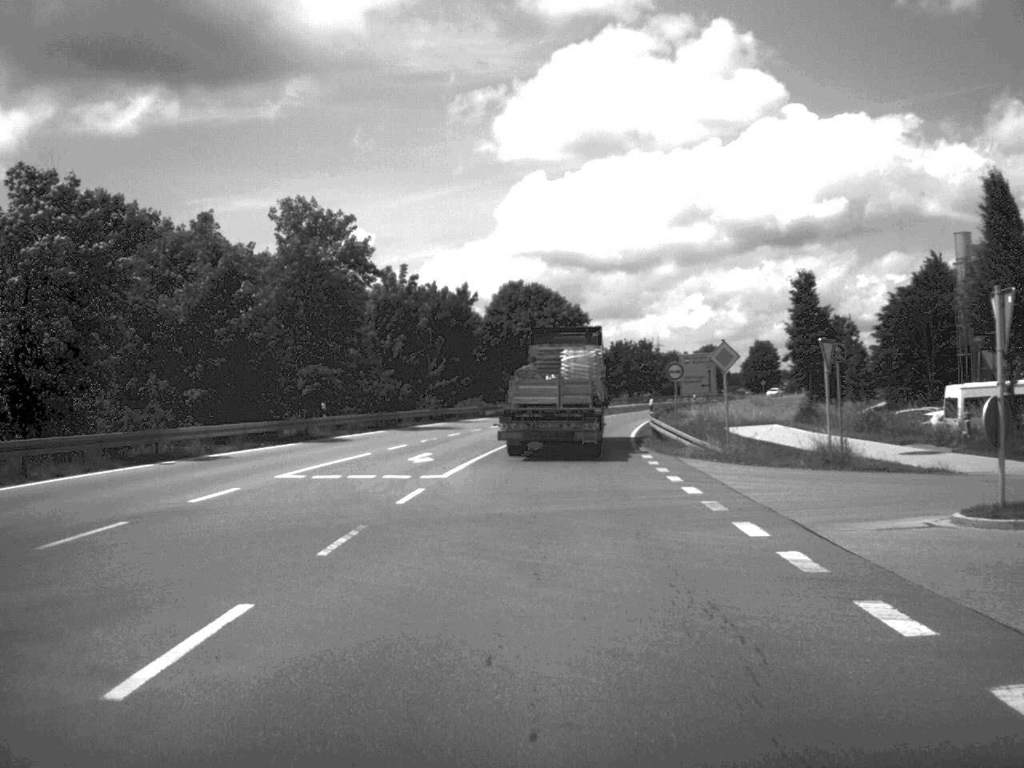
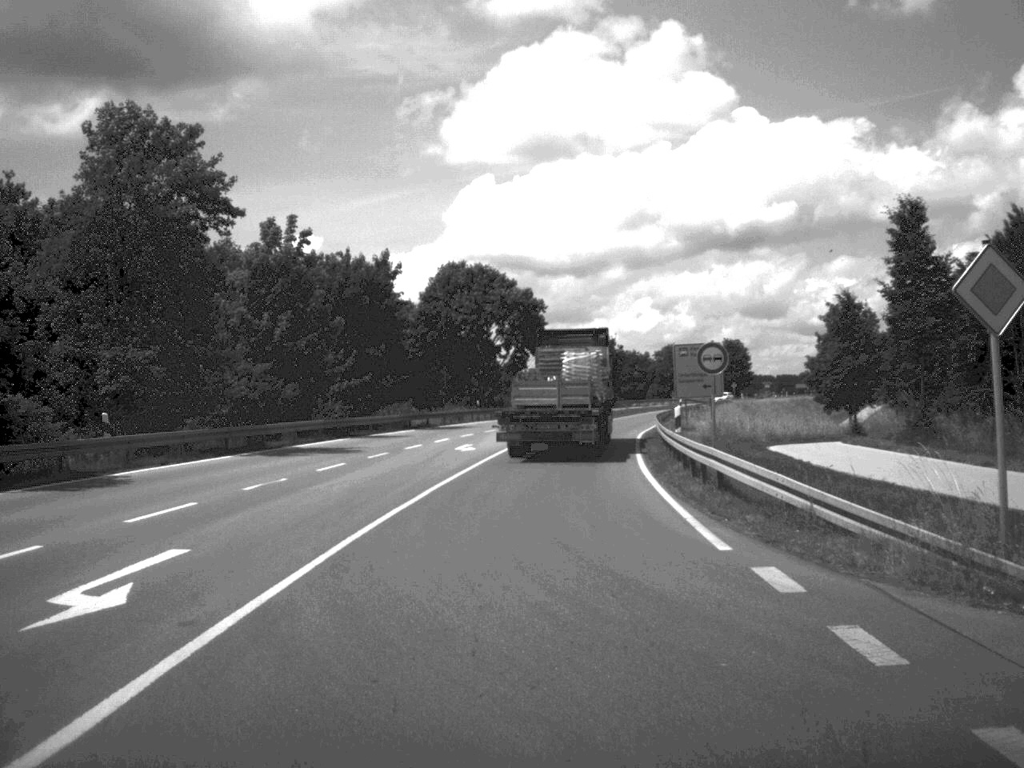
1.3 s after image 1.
(+0.4, +21.4) m; +2°
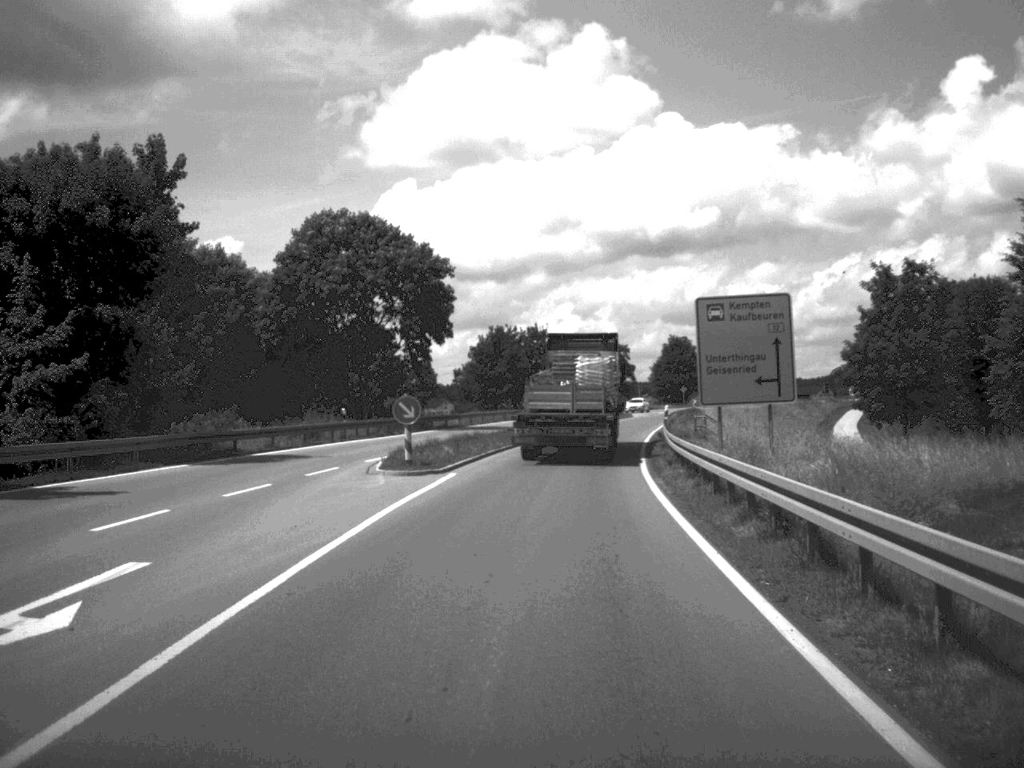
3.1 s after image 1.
(+1.0, +30.2) m; +3°
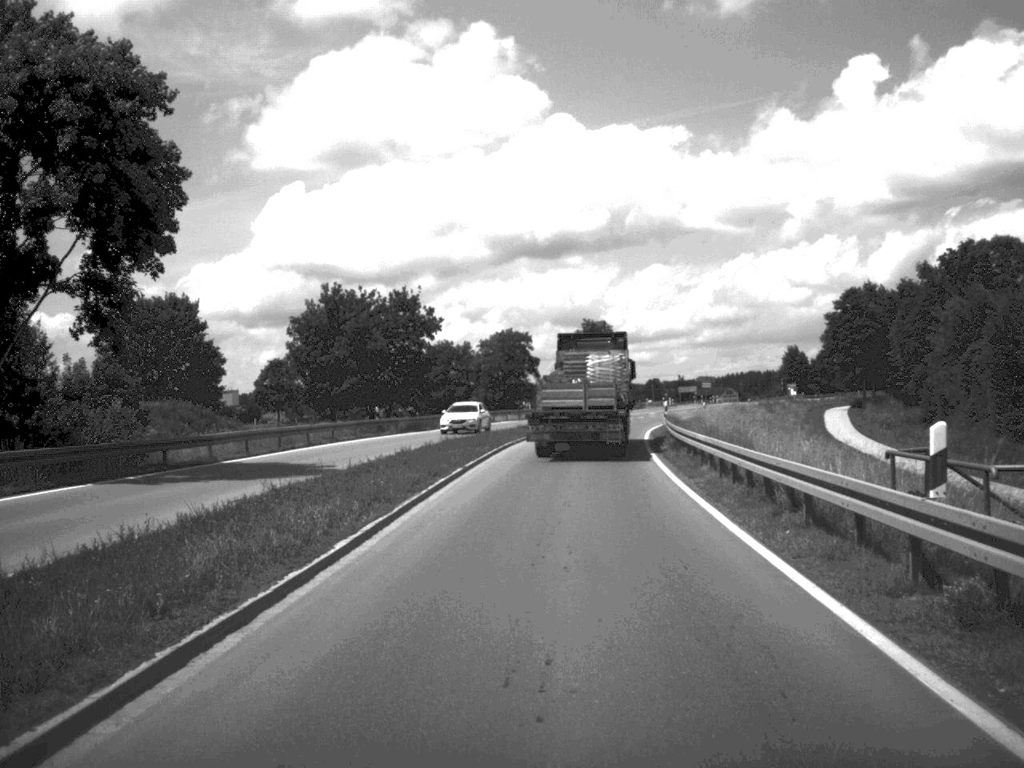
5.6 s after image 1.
(+1.6, +41.3) m; +5°
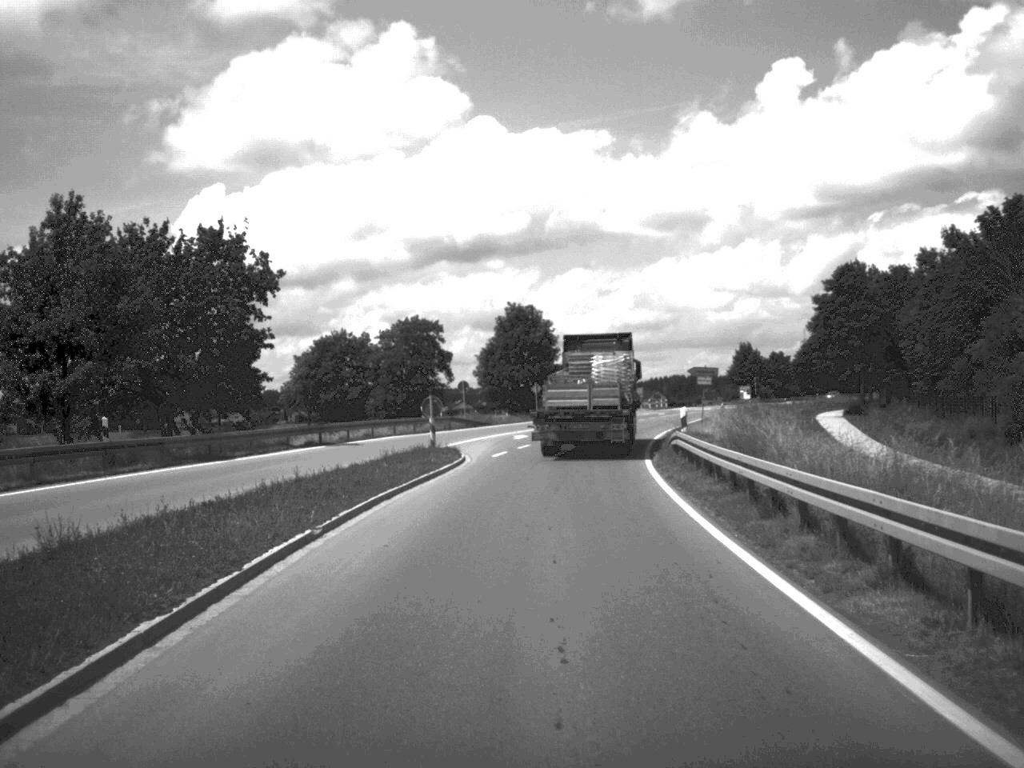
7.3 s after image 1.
(+0.9, +29.7) m; +3°
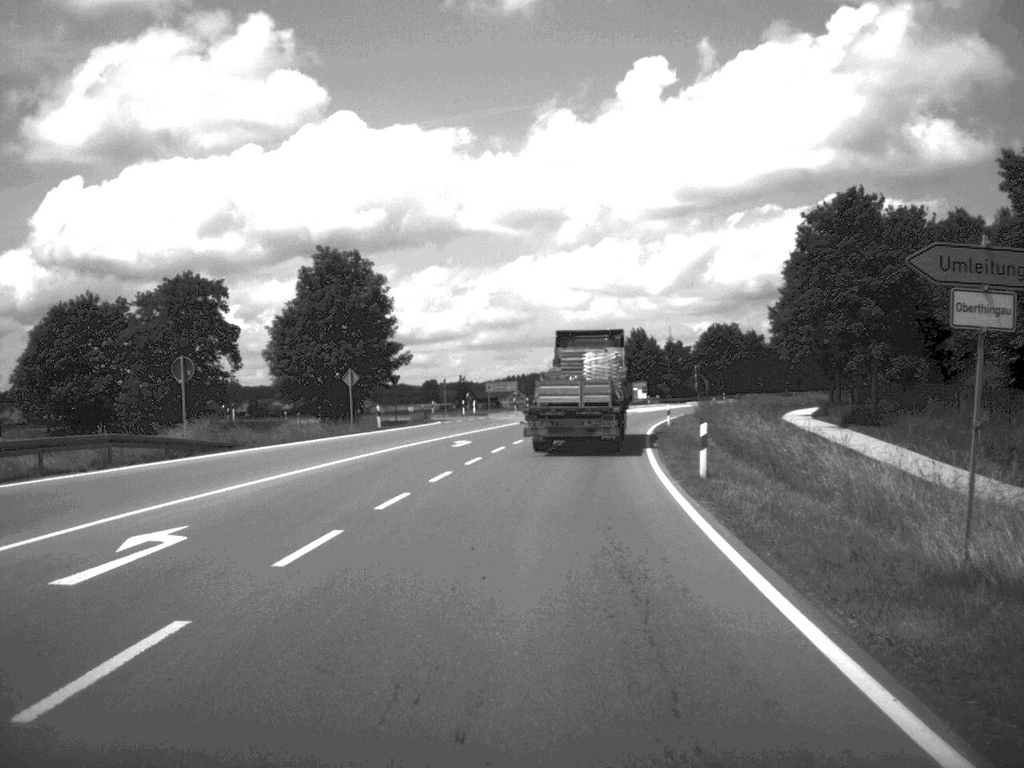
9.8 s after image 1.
(+2.0, +41.2) m; +6°
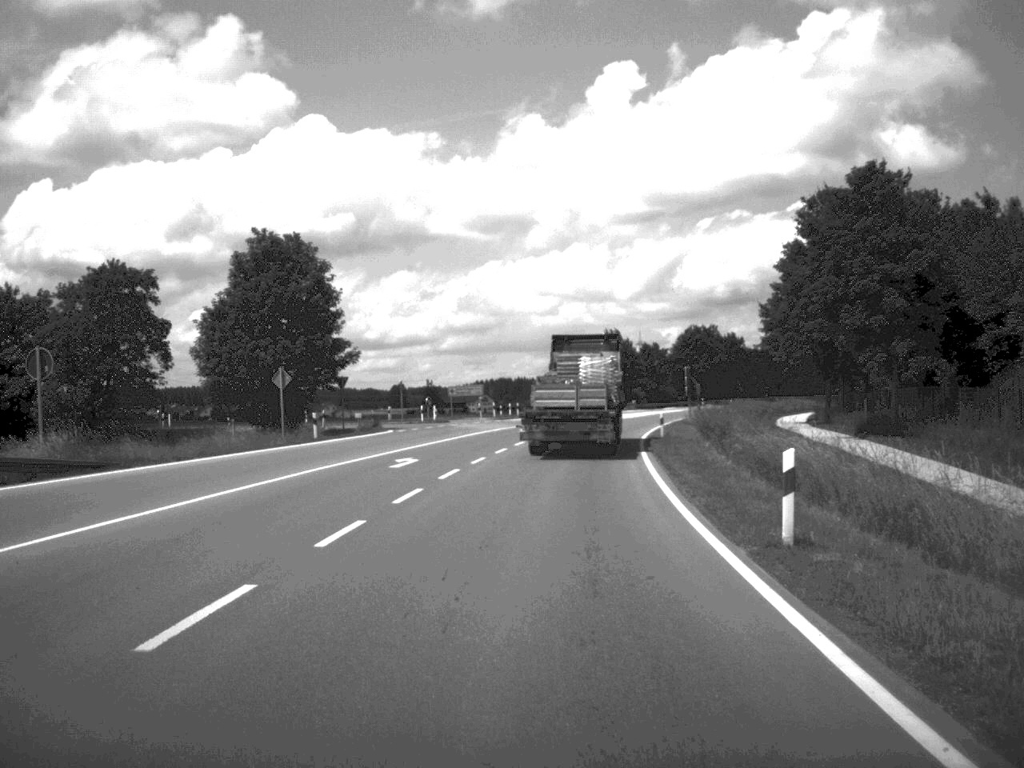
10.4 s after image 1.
(+0.1, +9.8) m; +1°
